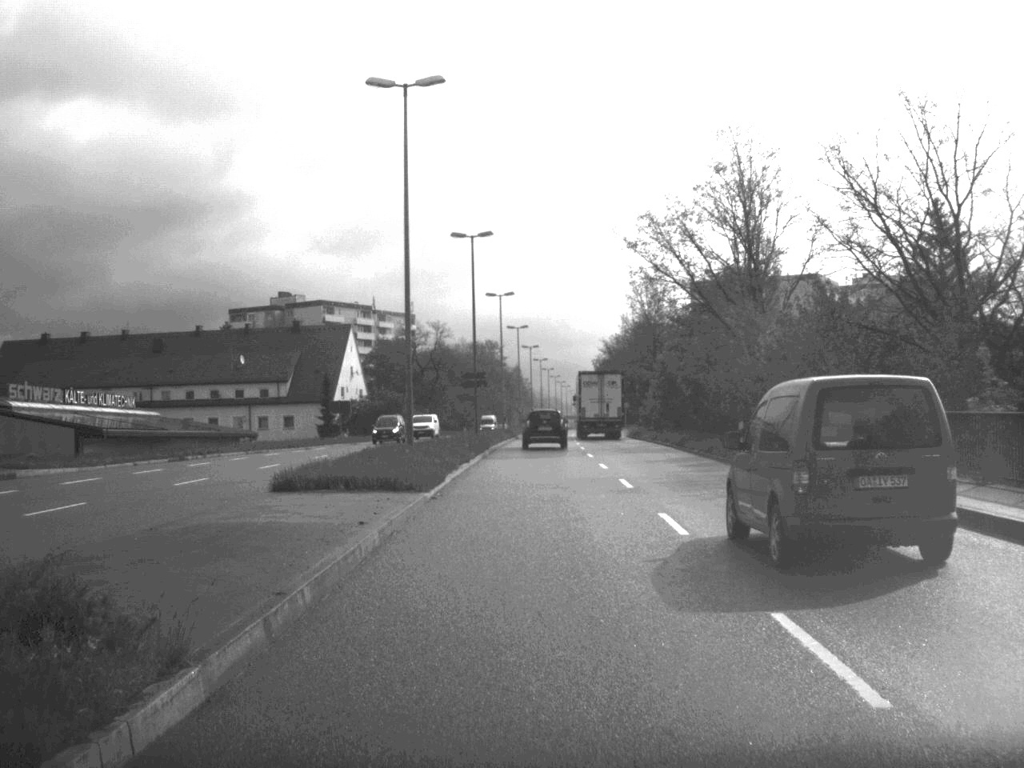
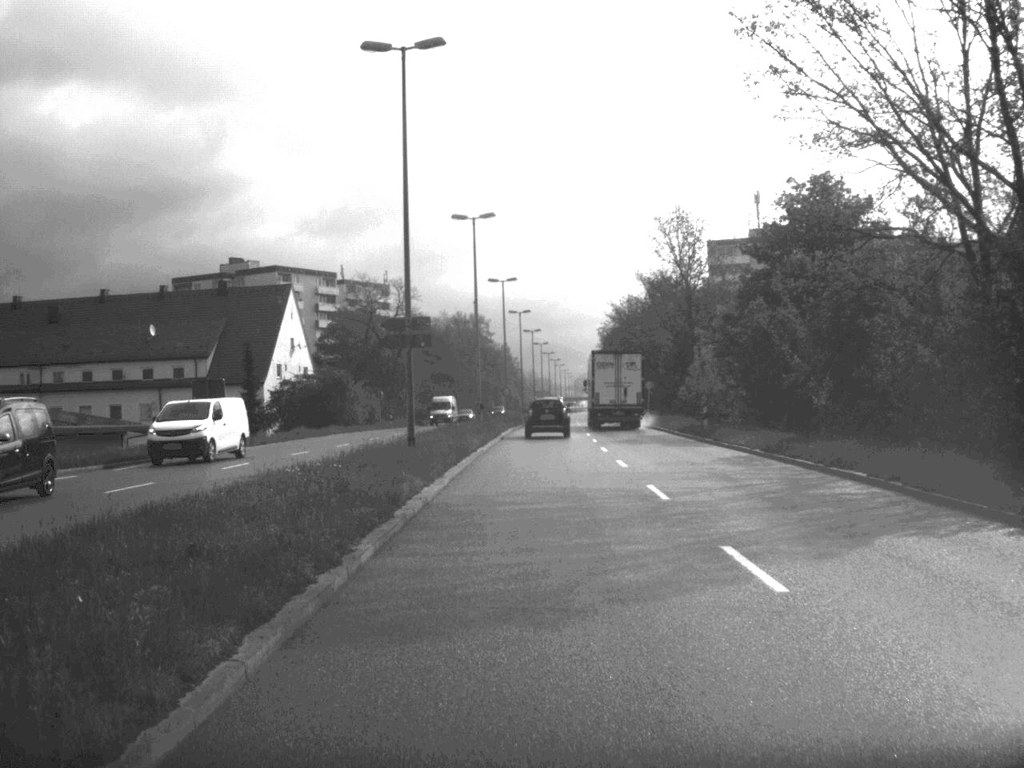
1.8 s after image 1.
(0.0, +31.8) m; 0°
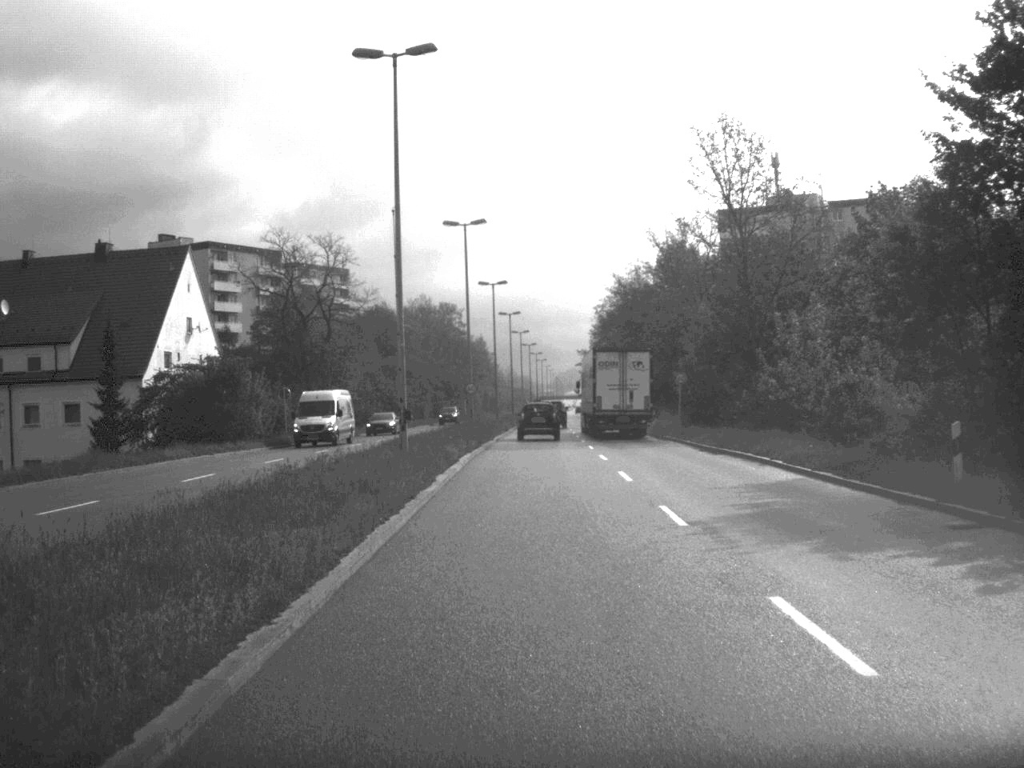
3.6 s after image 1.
(+0.2, +29.4) m; +1°
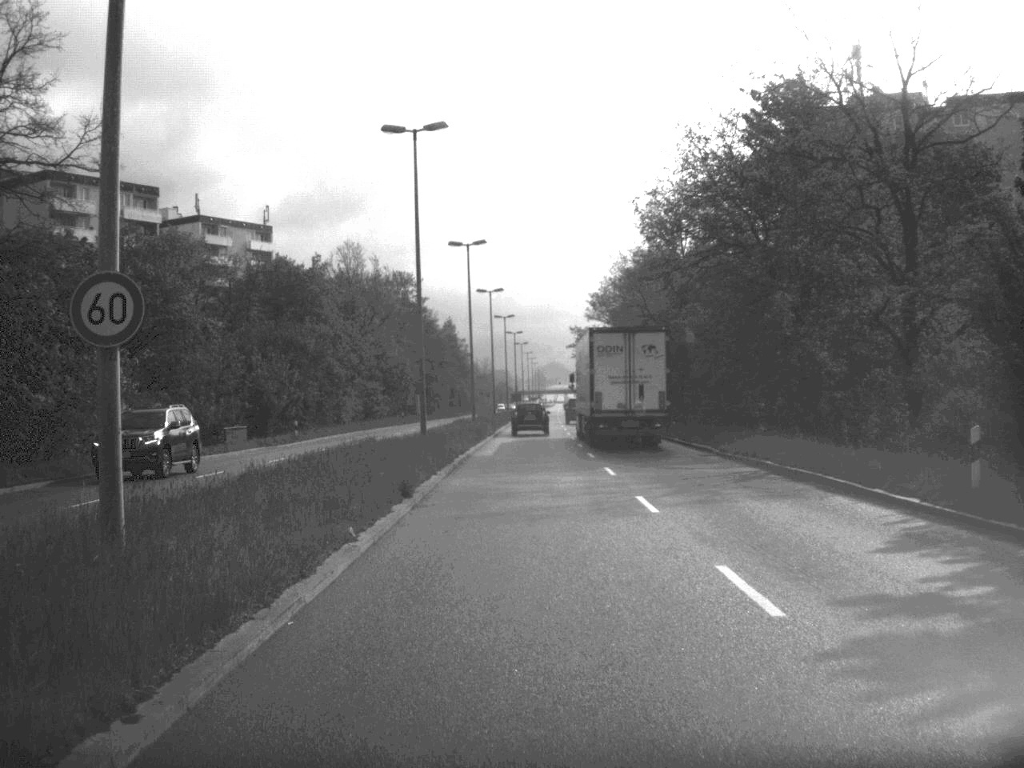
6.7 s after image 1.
(+0.4, +50.7) m; +1°
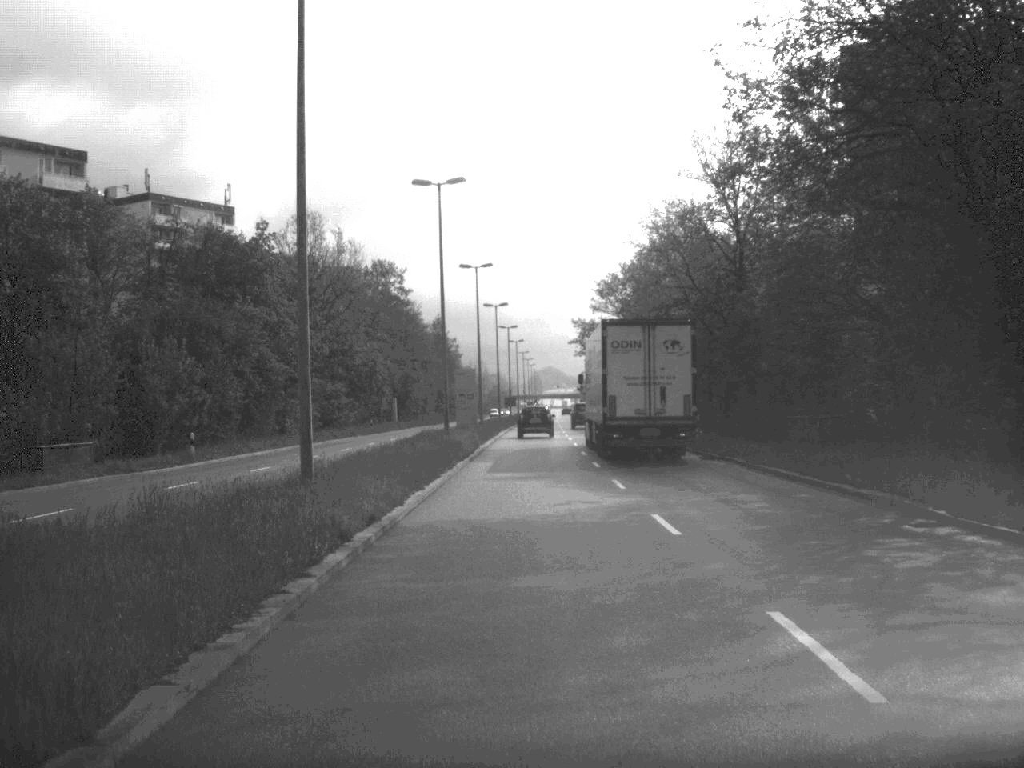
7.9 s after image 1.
(0.0, +20.5) m; 0°
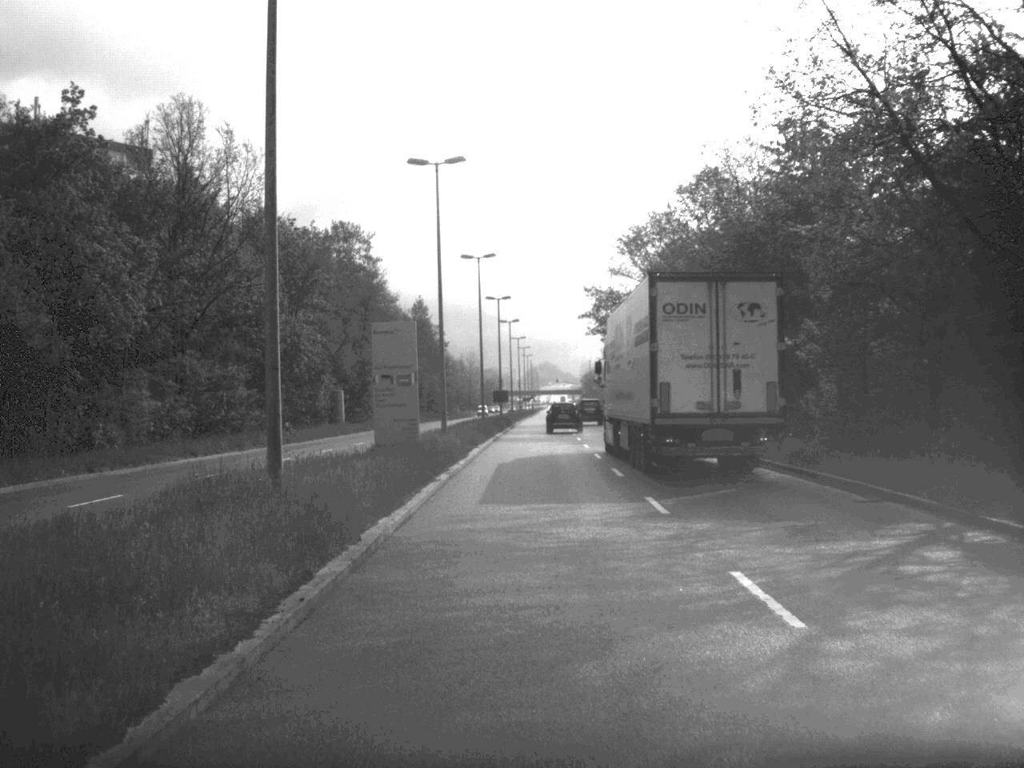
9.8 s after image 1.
(0.0, +33.0) m; 0°
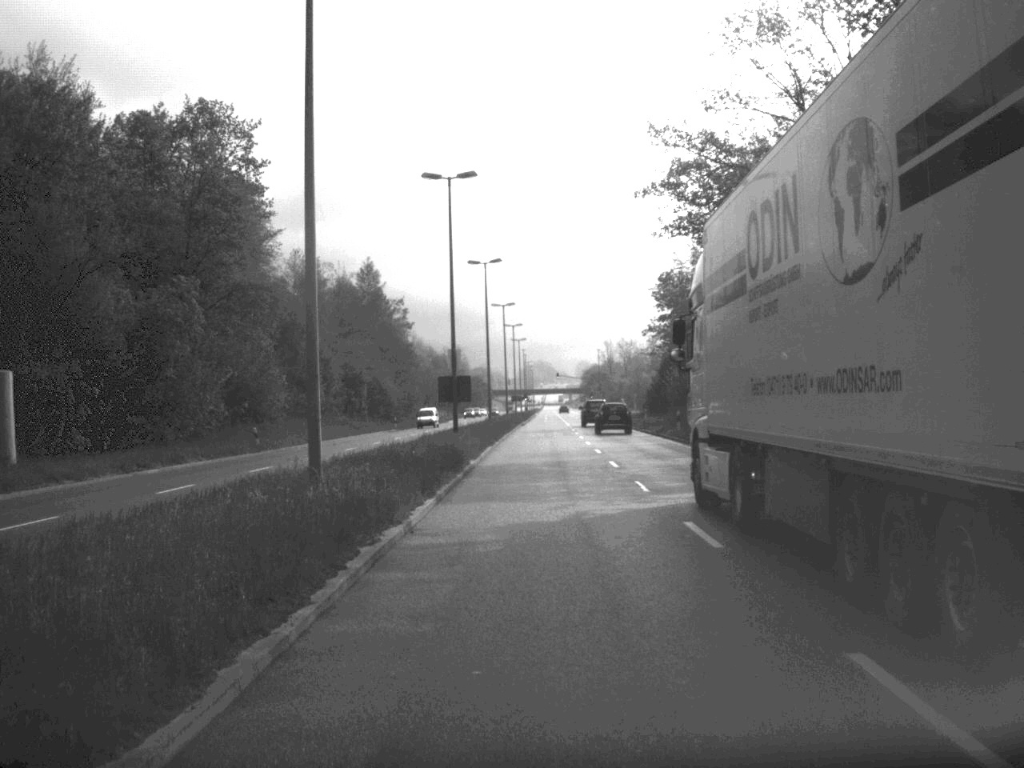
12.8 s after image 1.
(+0.2, +56.9) m; 0°
